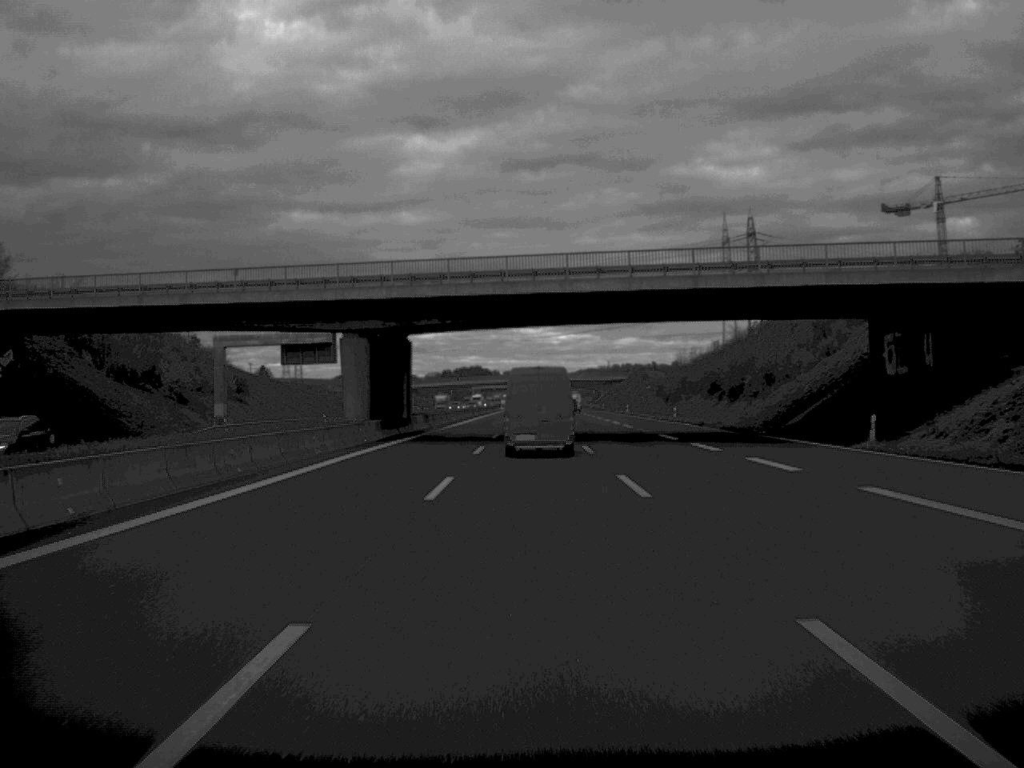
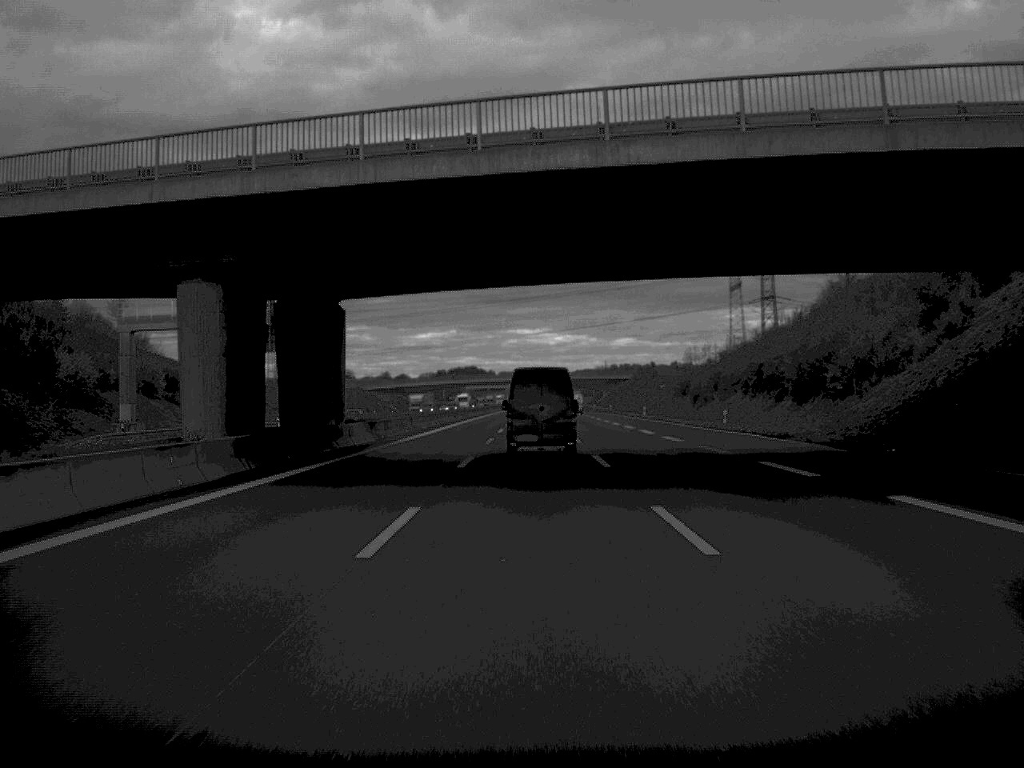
(0.0, +25.6) m; 0°
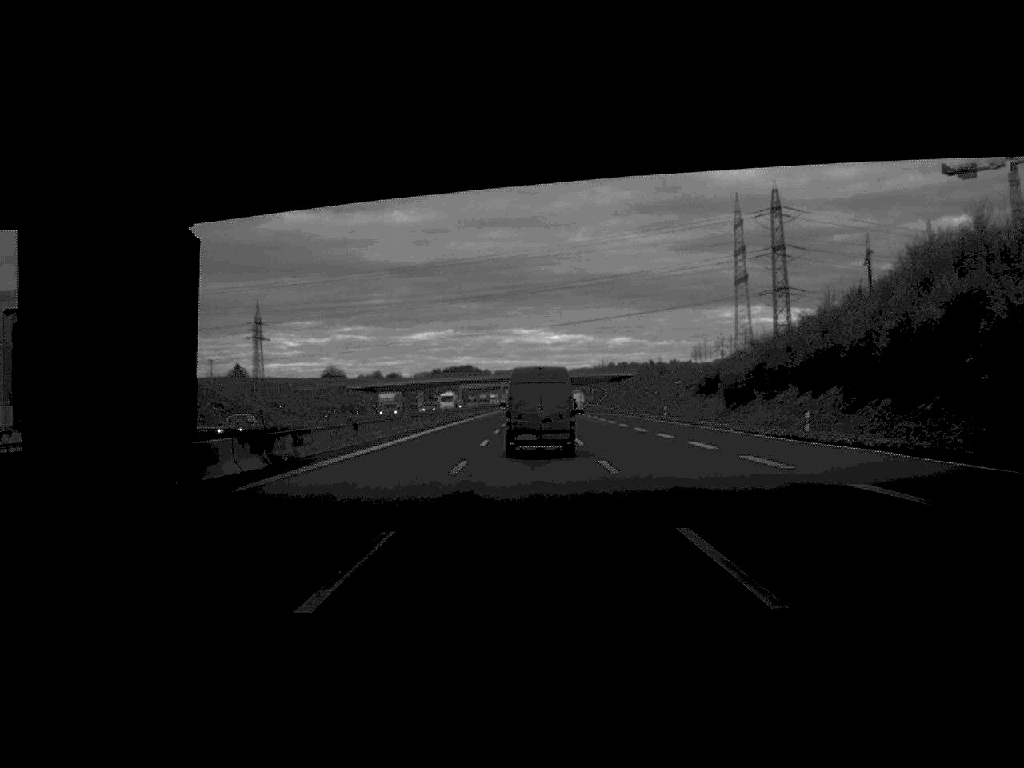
(0.0, +21.3) m; 0°
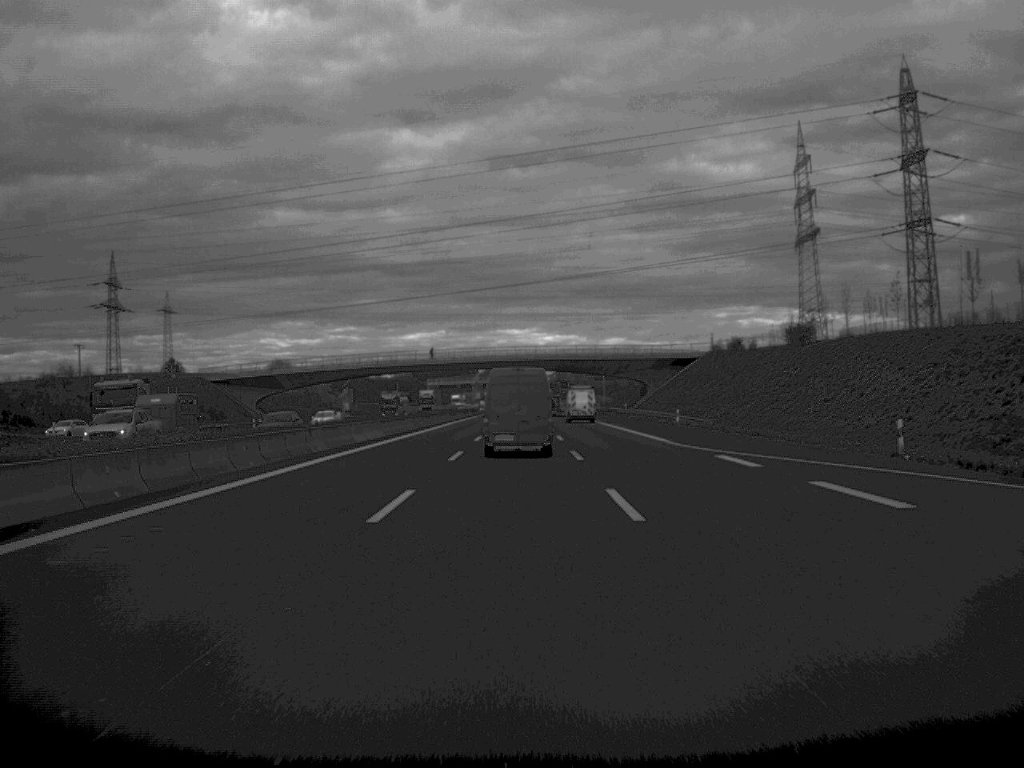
(+0.6, +117.6) m; 0°
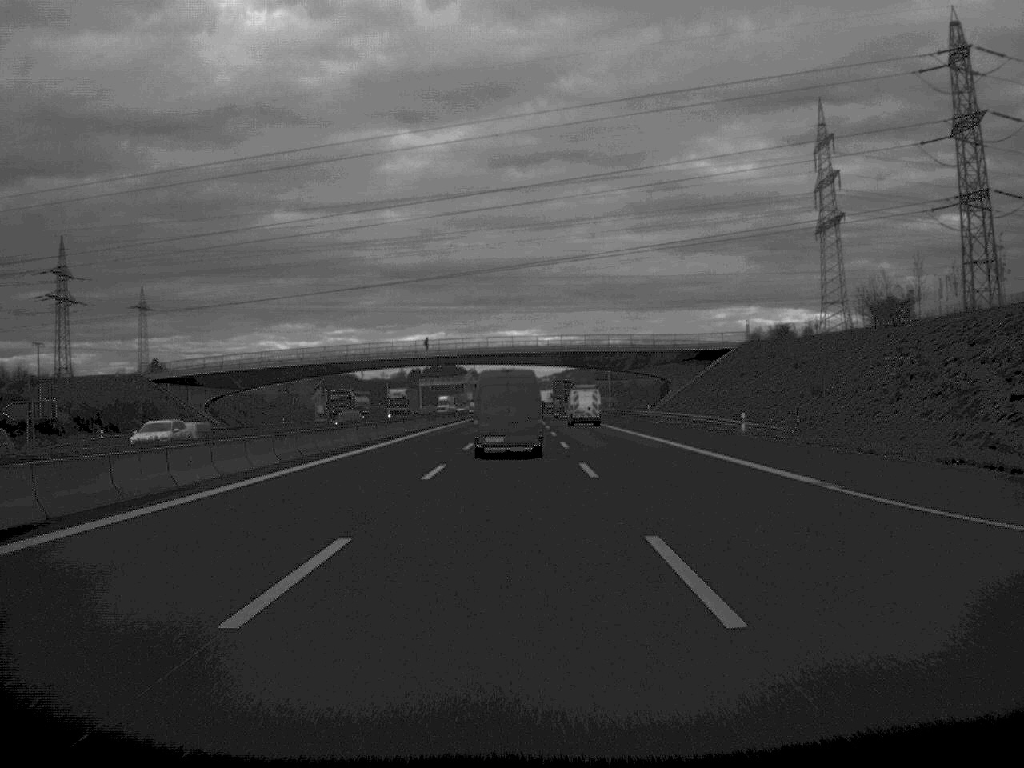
(0.0, +25.7) m; 0°
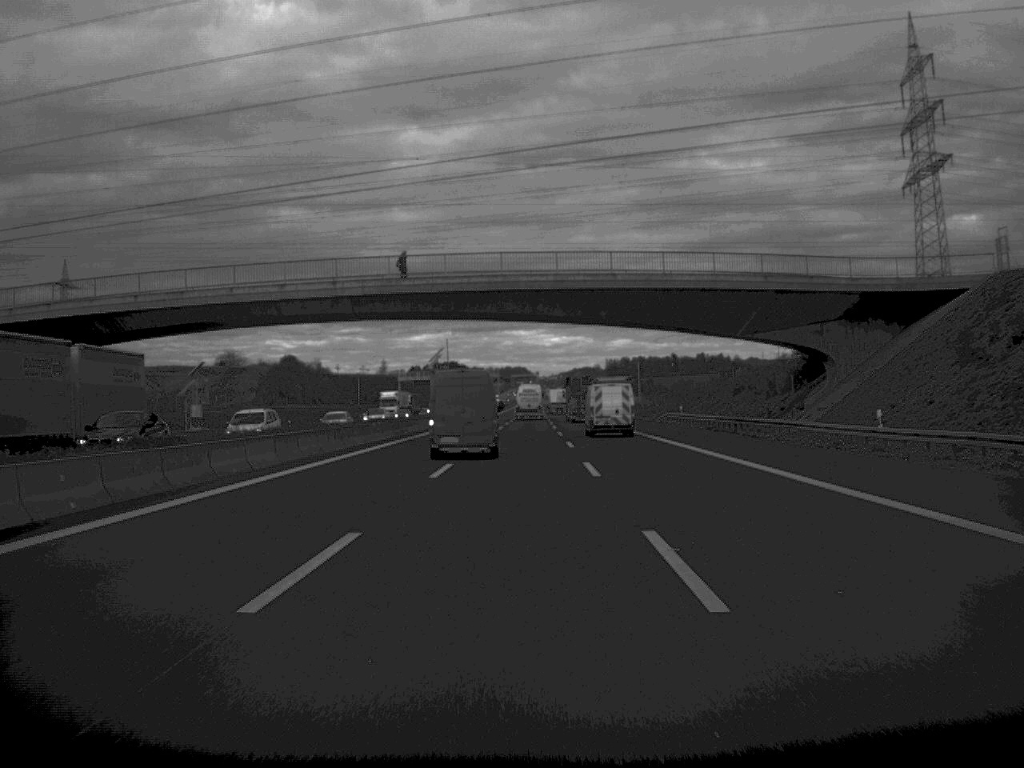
(-0.1, +70.9) m; 0°
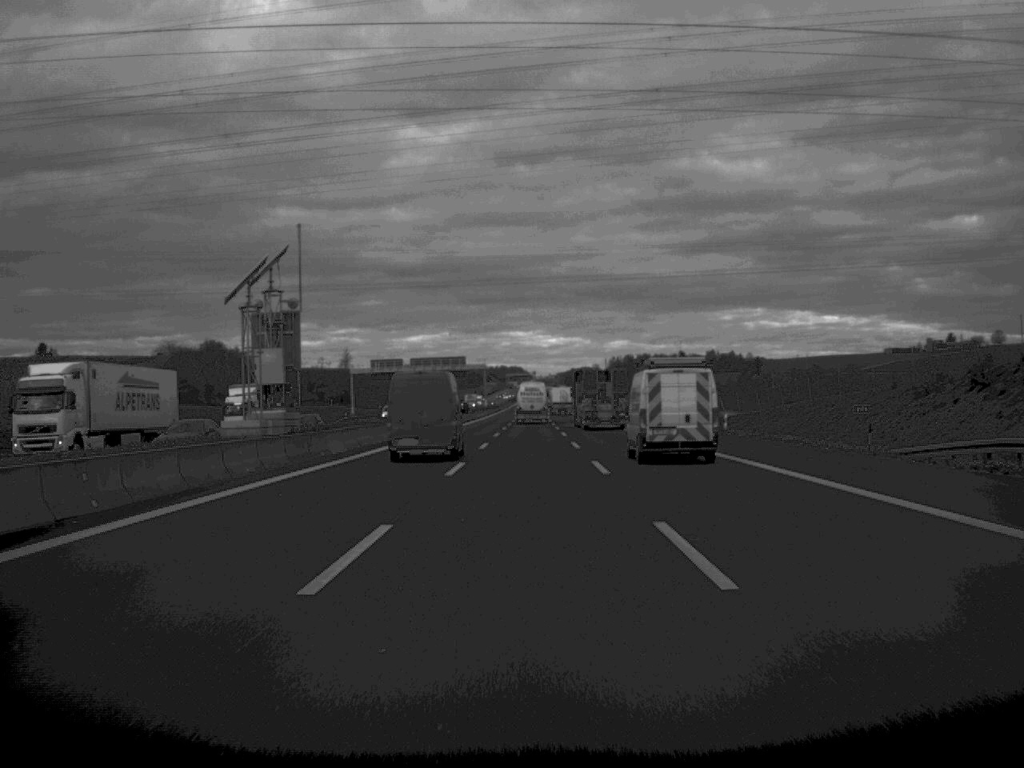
(+0.1, +70.2) m; 0°
